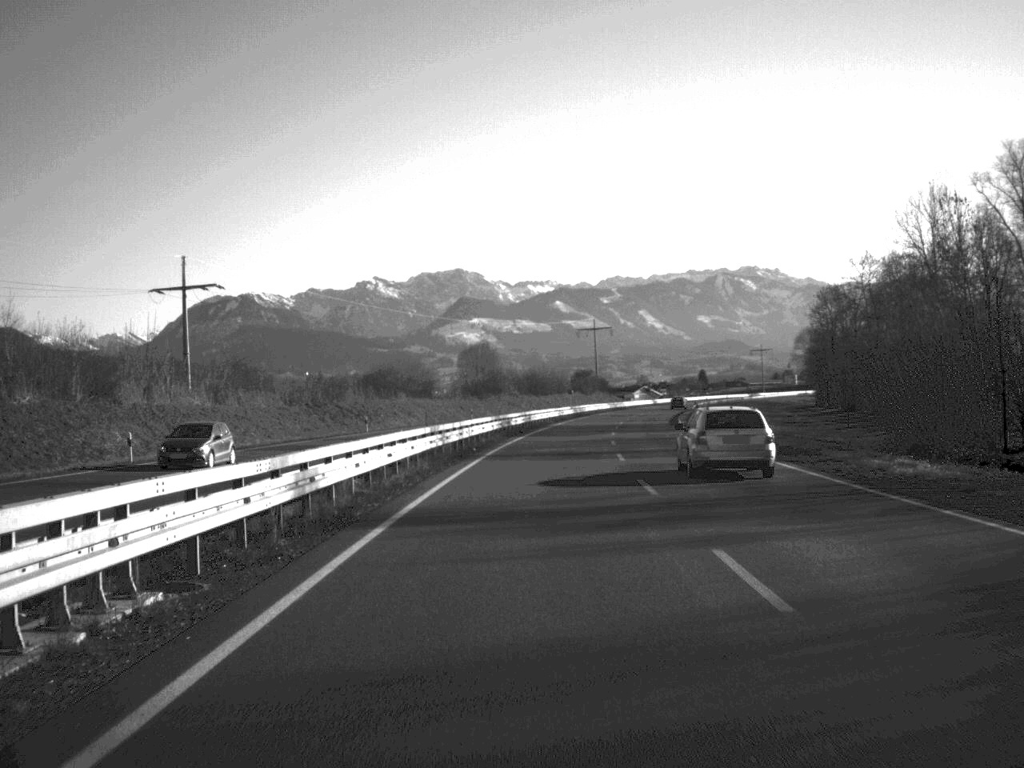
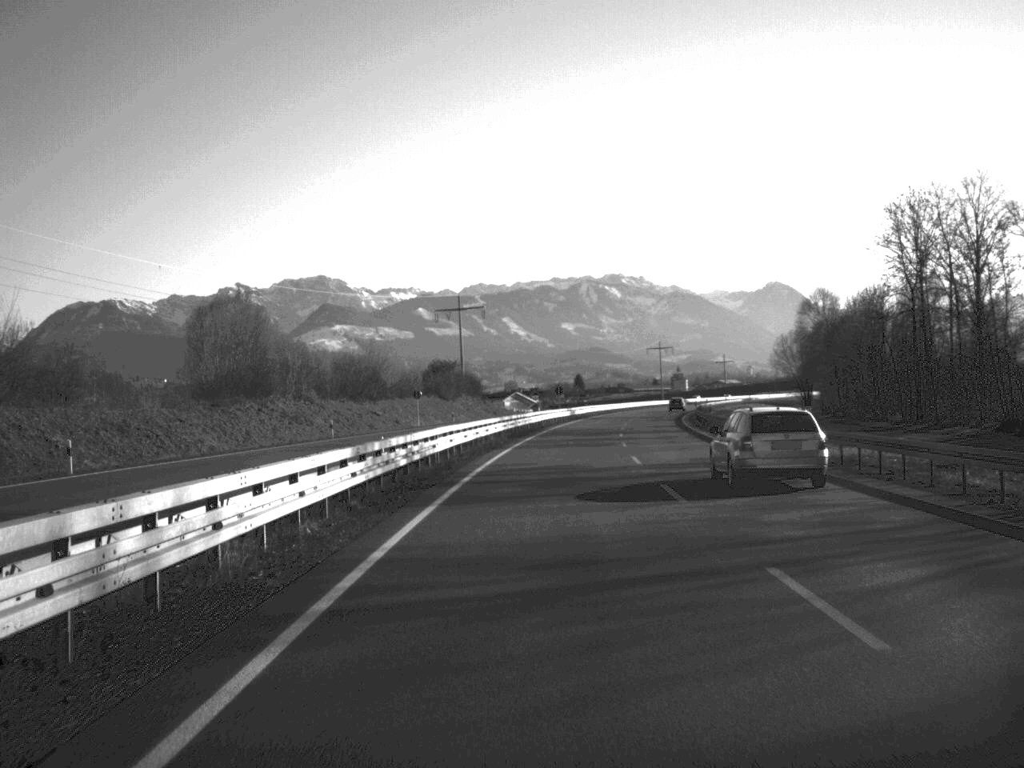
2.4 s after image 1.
(+4.4, +85.4) m; +6°
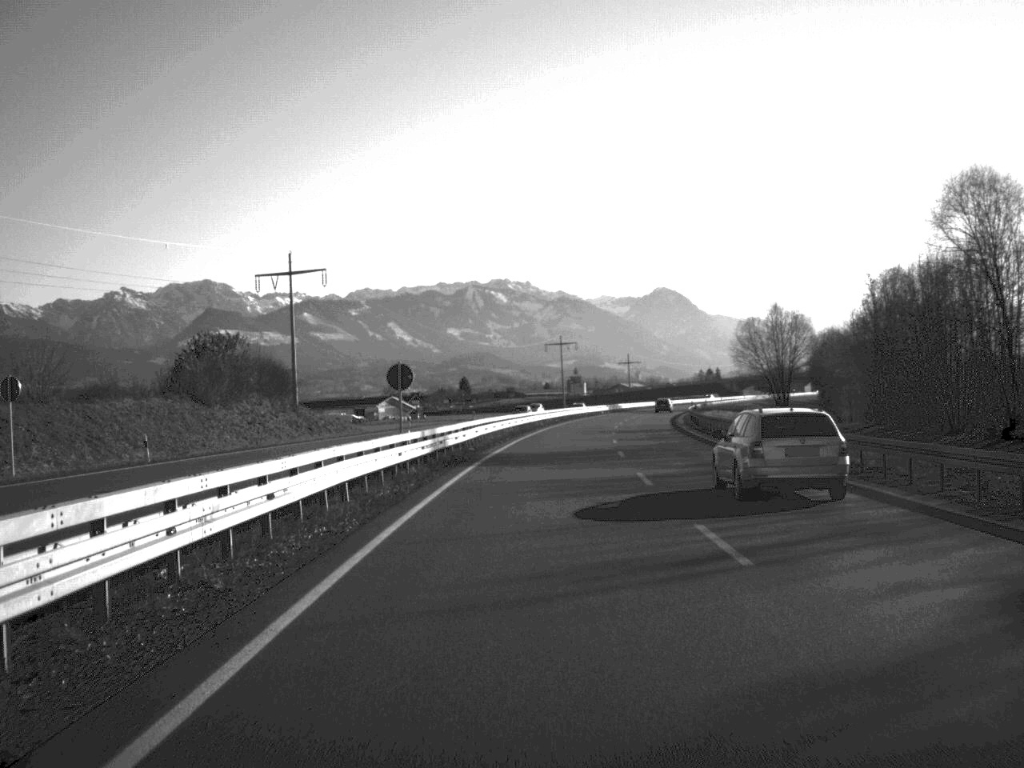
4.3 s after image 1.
(+3.0, +67.9) m; +5°
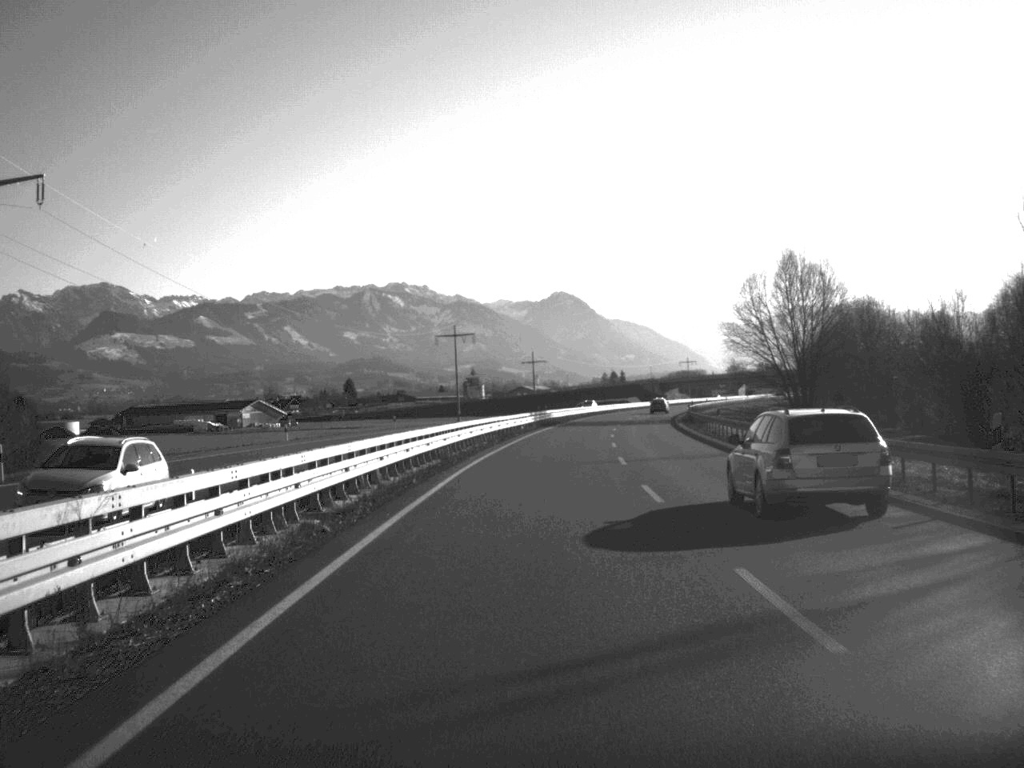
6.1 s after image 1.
(+2.5, +64.2) m; +5°
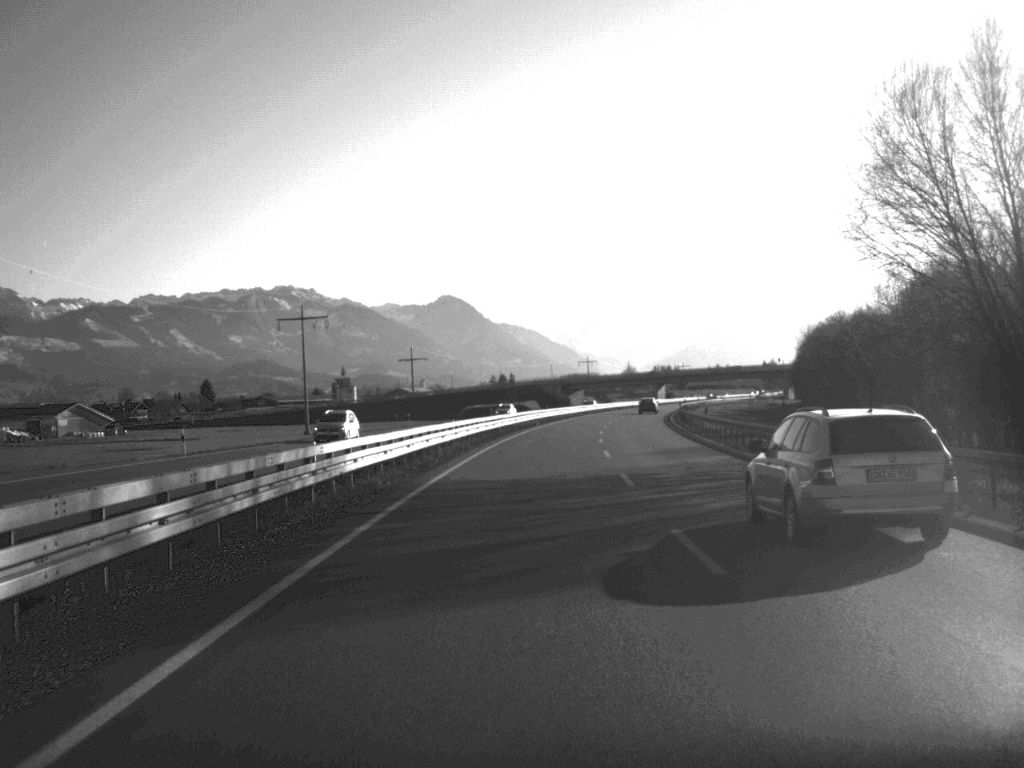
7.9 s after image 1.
(+3.0, +68.3) m; +5°
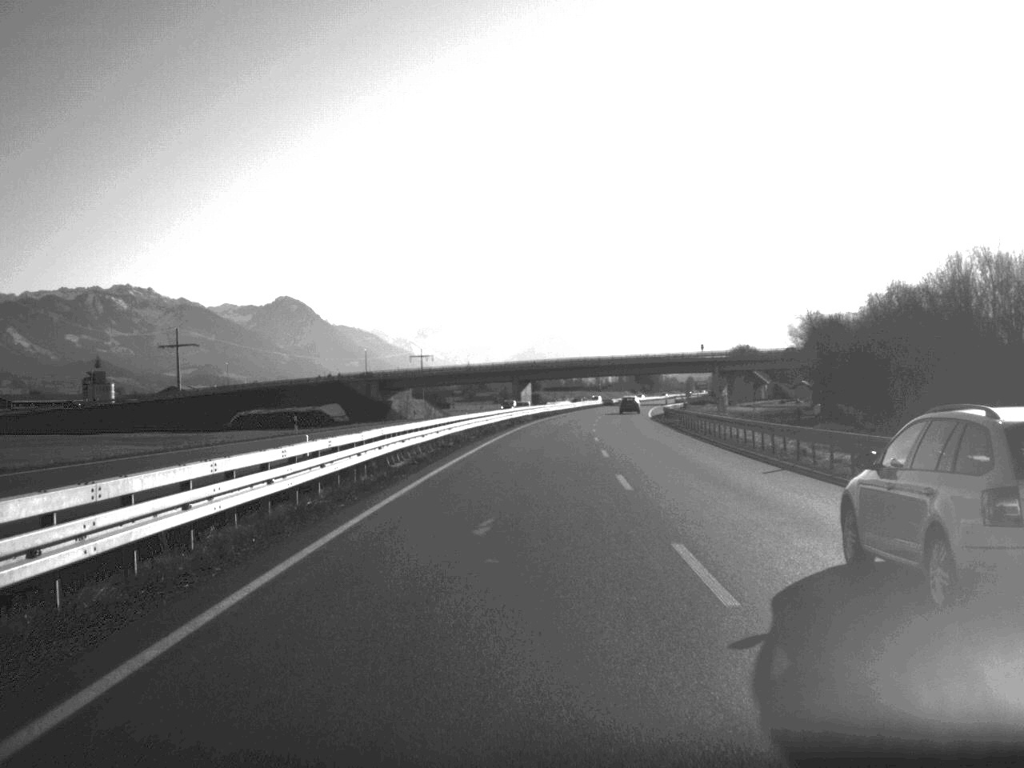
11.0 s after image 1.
(+6.9, +109.5) m; +7°
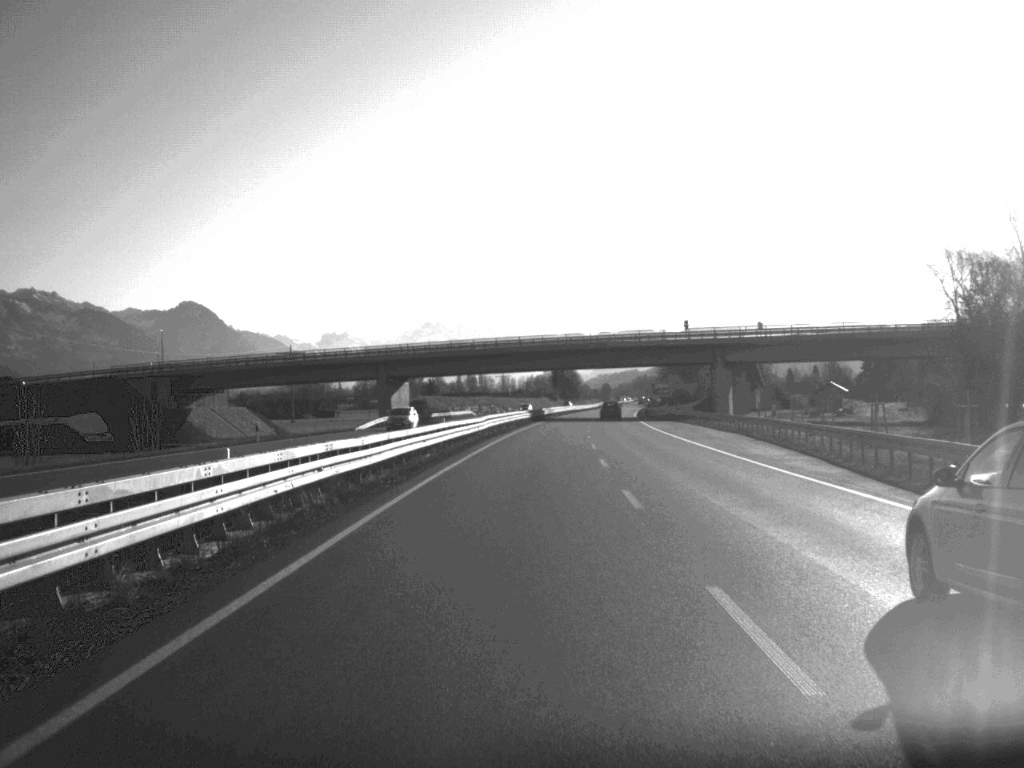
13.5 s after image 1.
(+3.4, +86.7) m; +4°
